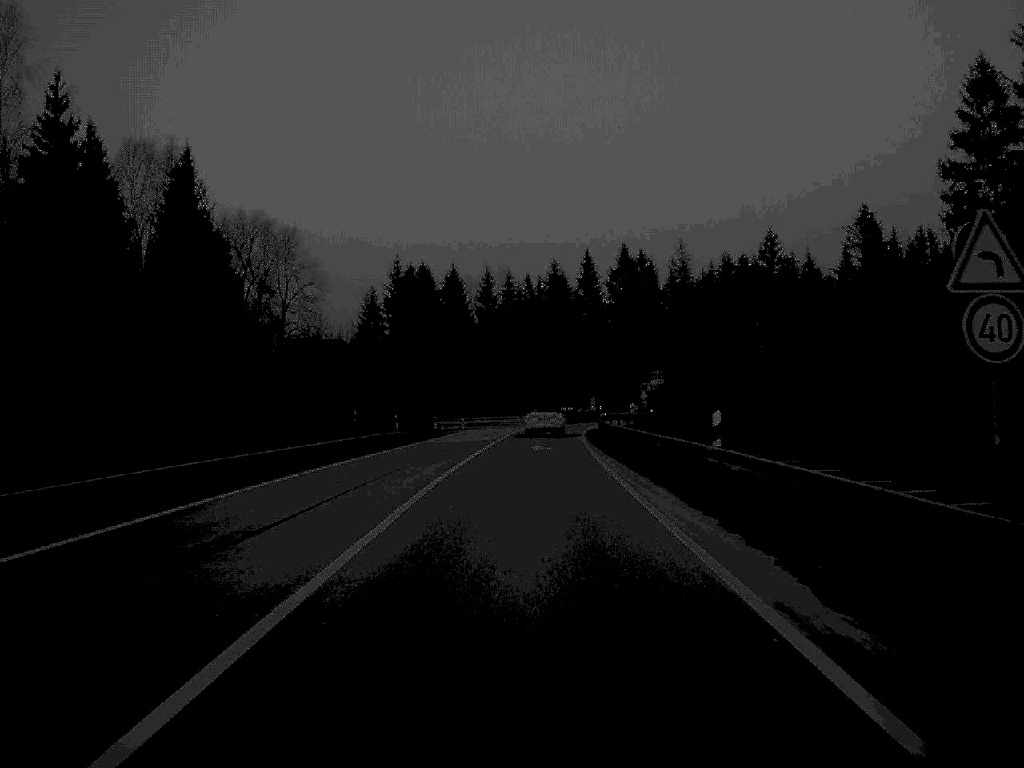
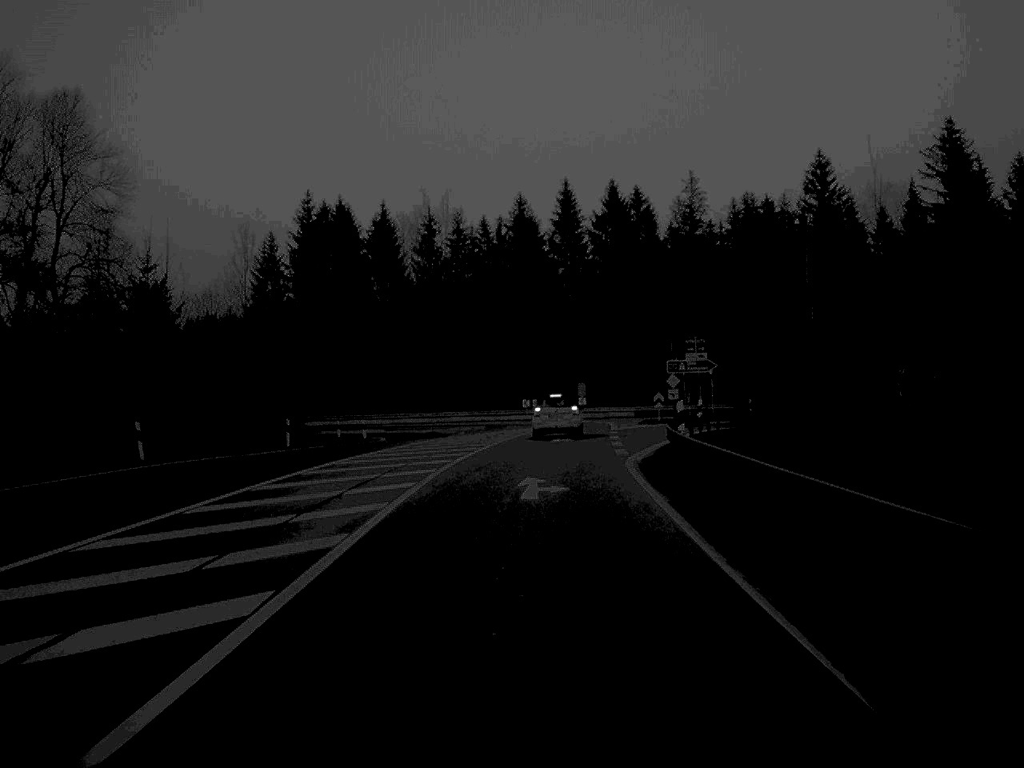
(+0.5, +47.0) m; +2°
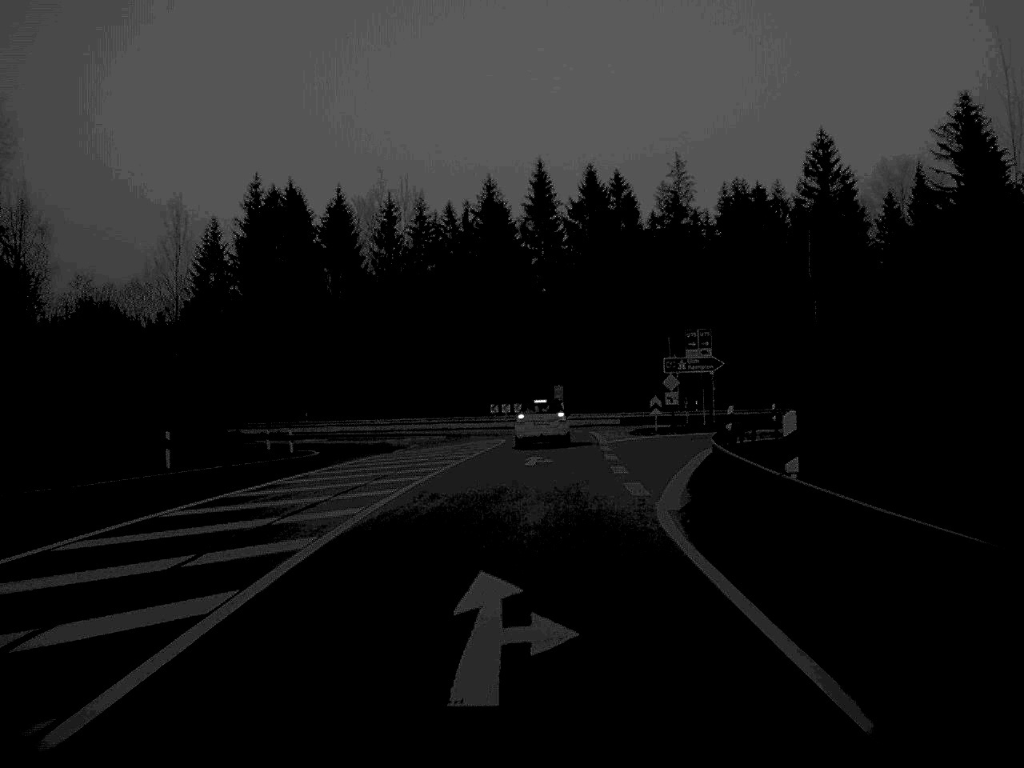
(+0.1, +12.1) m; +1°
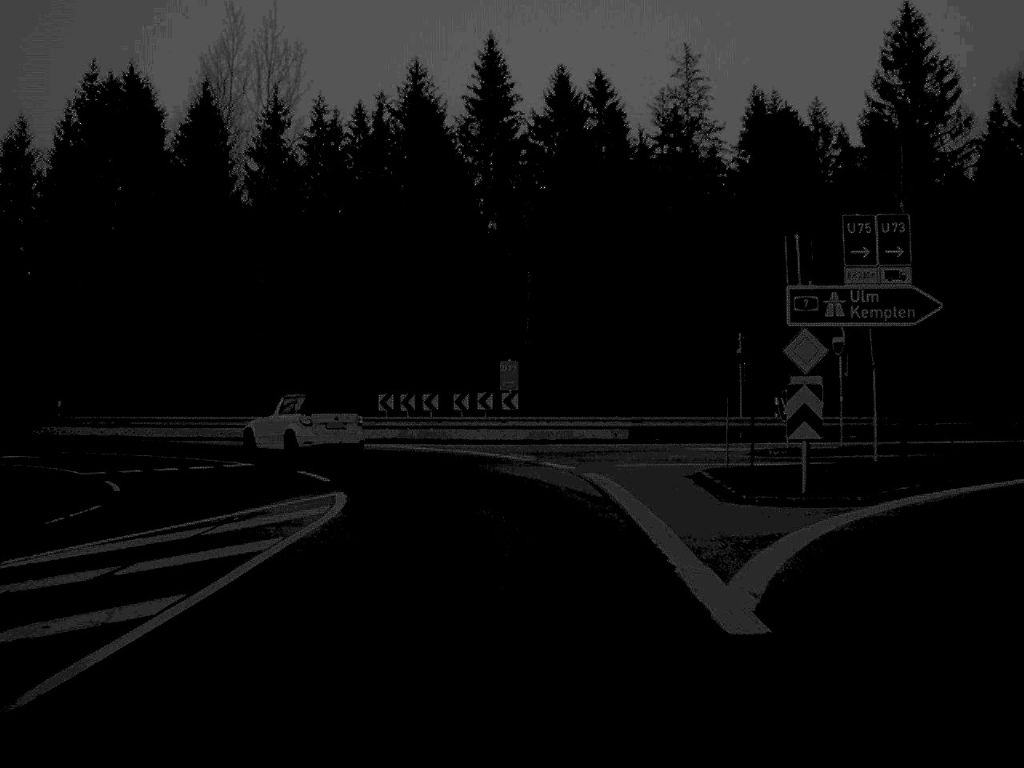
(+0.9, +36.4) m; +2°
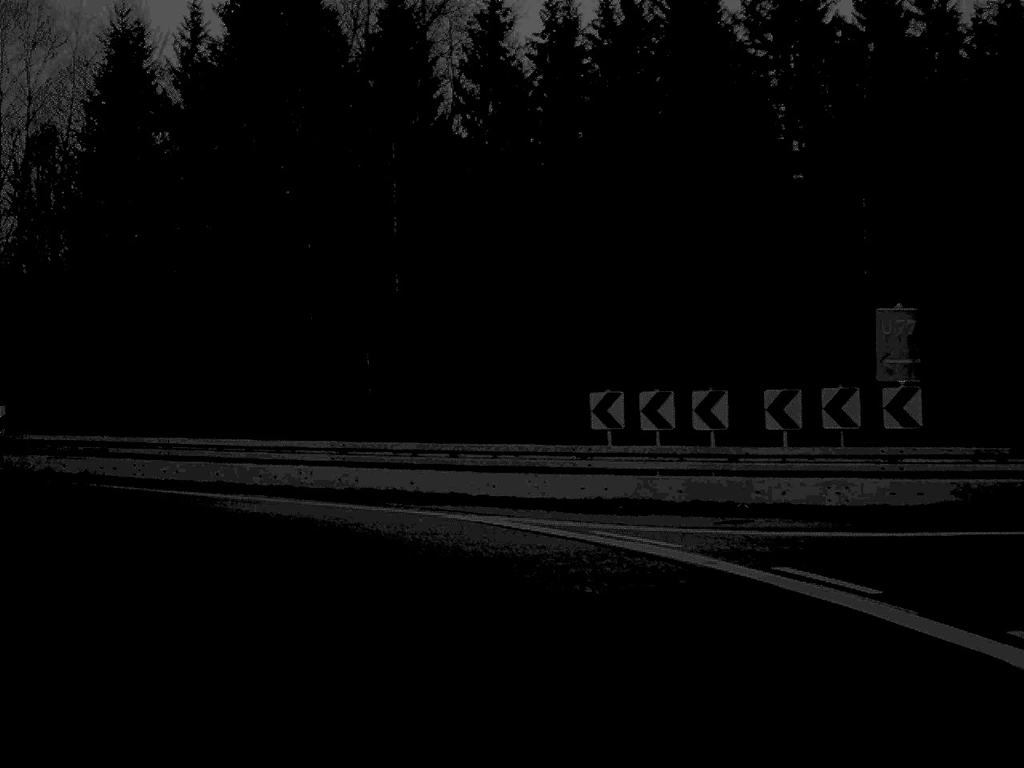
(-1.3, +22.8) m; -14°
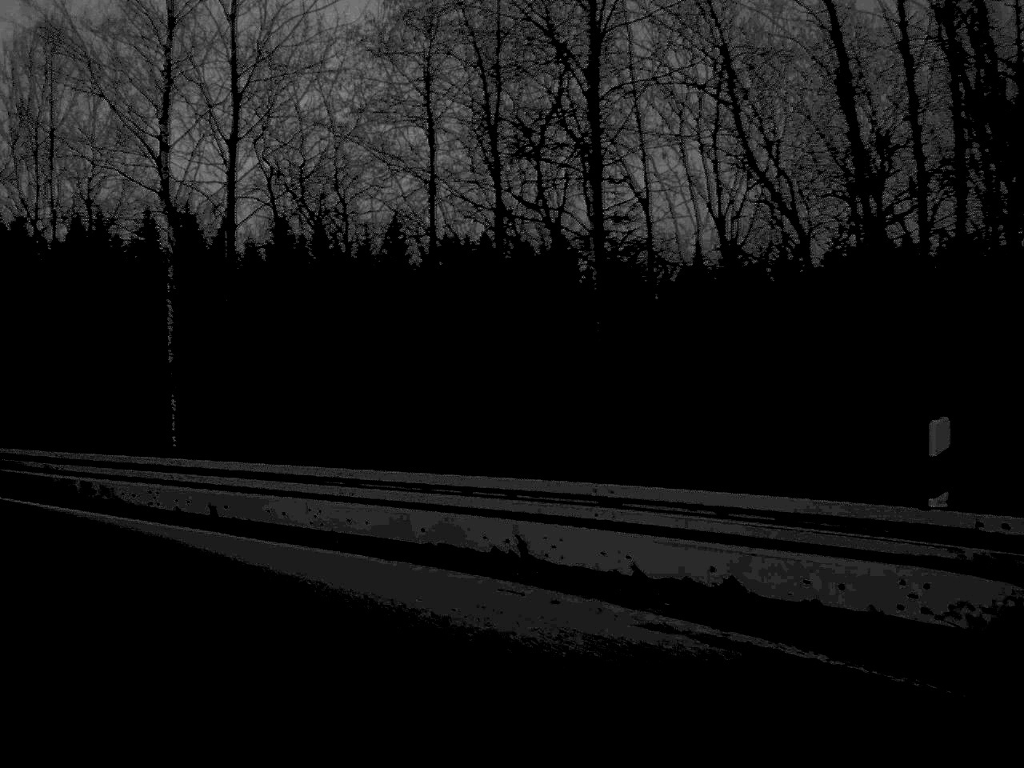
(-5.9, +16.1) m; -42°
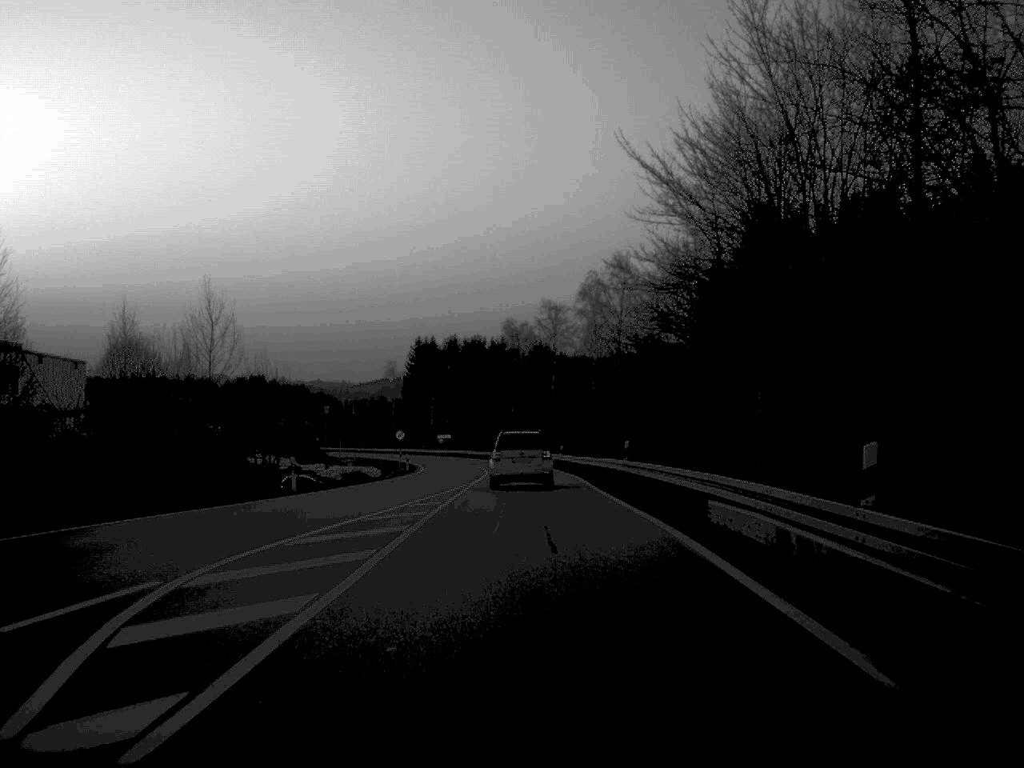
(-12.1, +22.0) m; -42°
